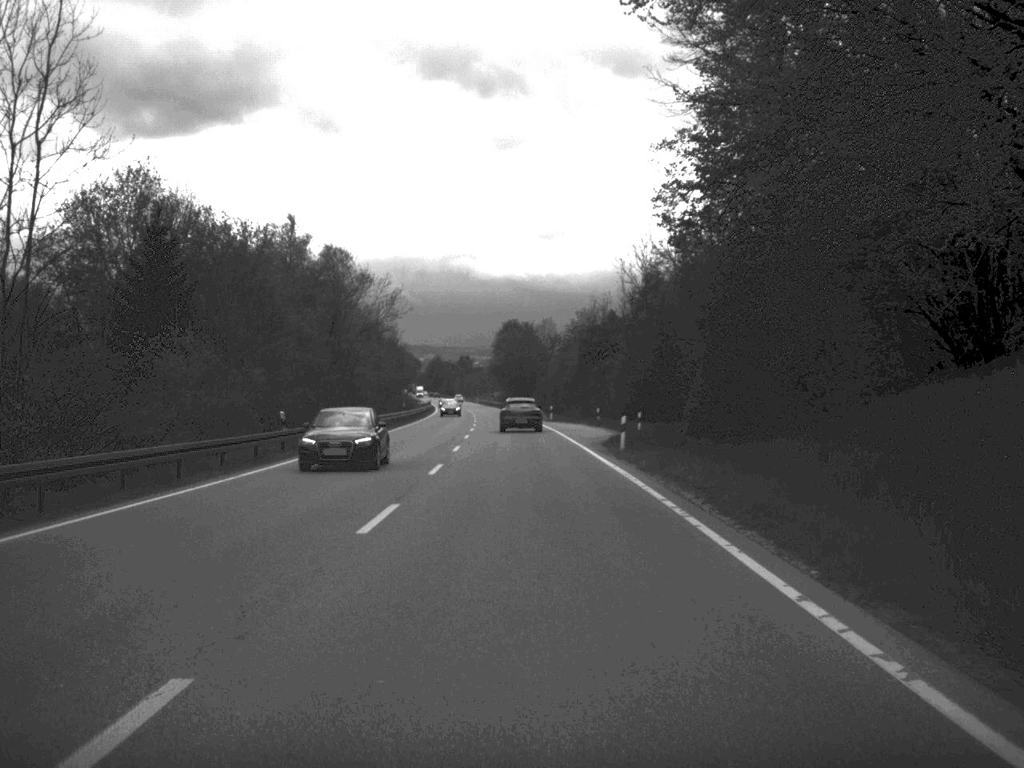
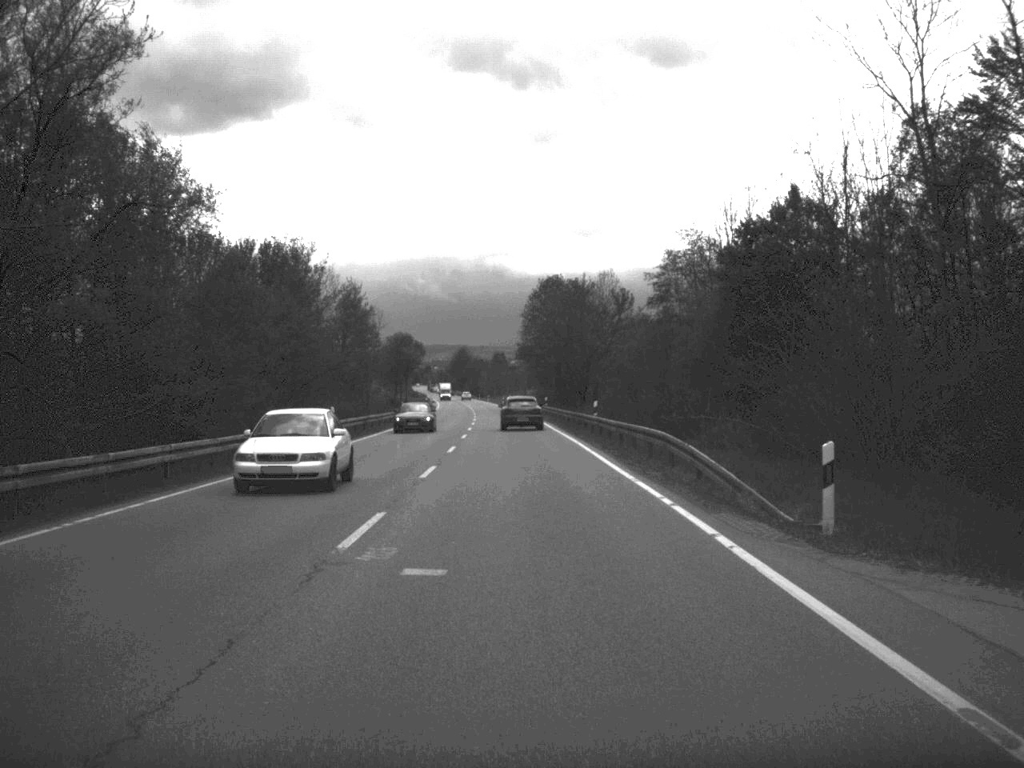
(-1.1, +72.3) m; -2°
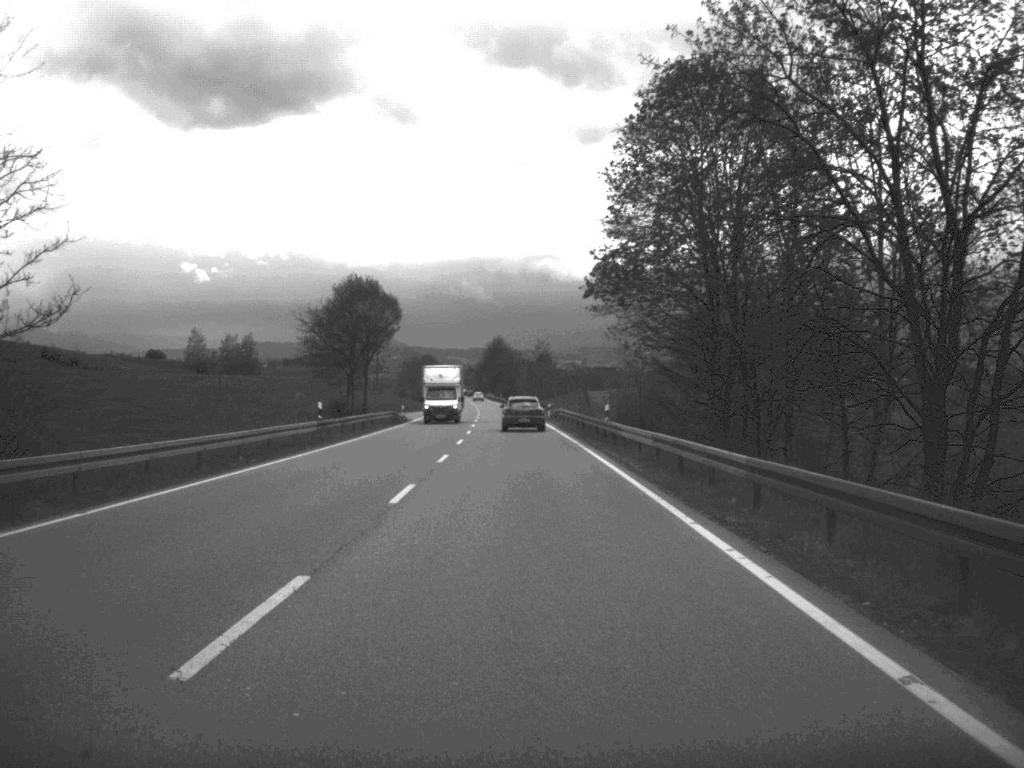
(-1.7, +88.2) m; -2°
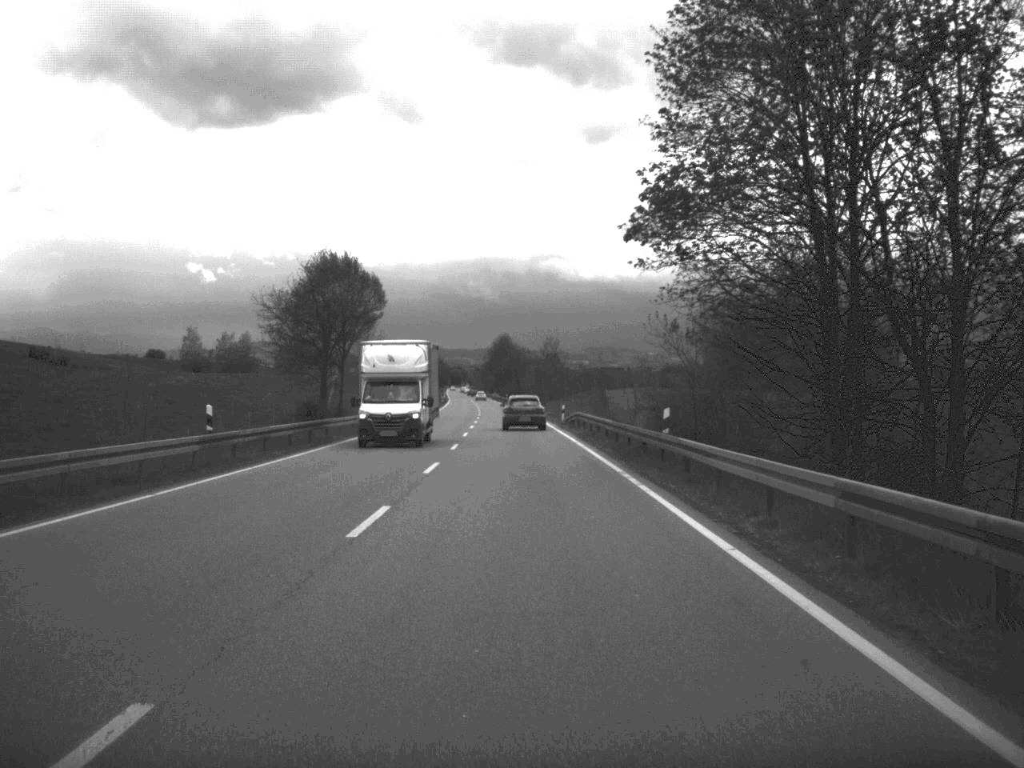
(-0.1, +16.4) m; 0°
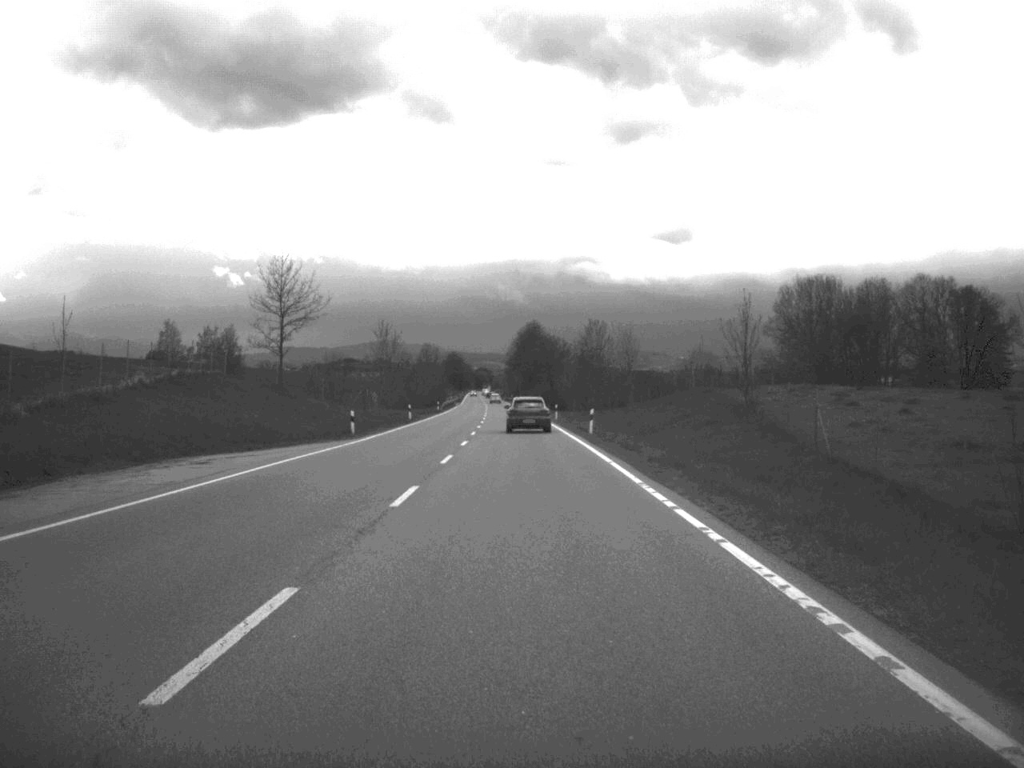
(-0.9, +66.6) m; -2°
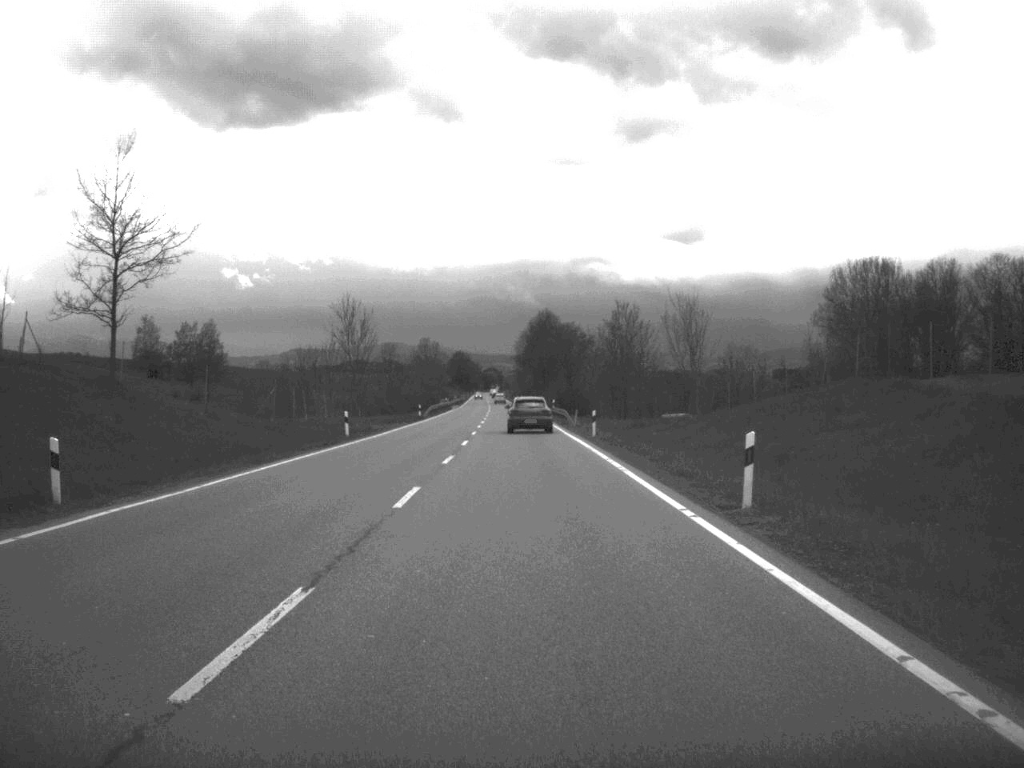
(-0.2, +35.0) m; -1°
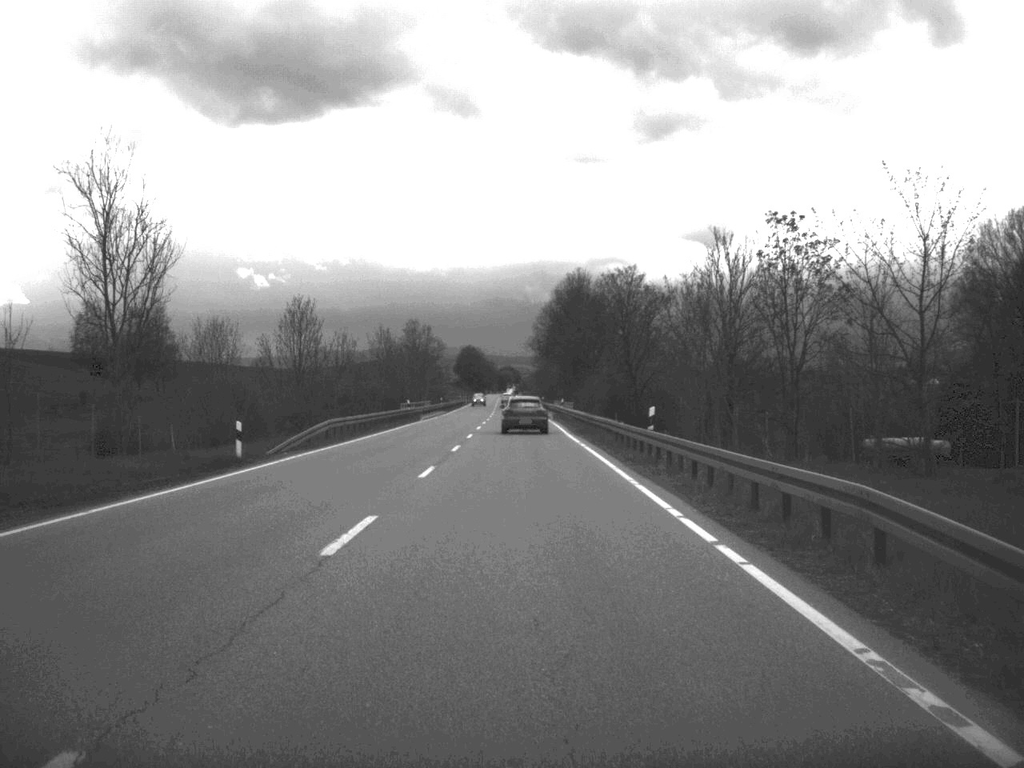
(-0.5, +64.4) m; -1°
